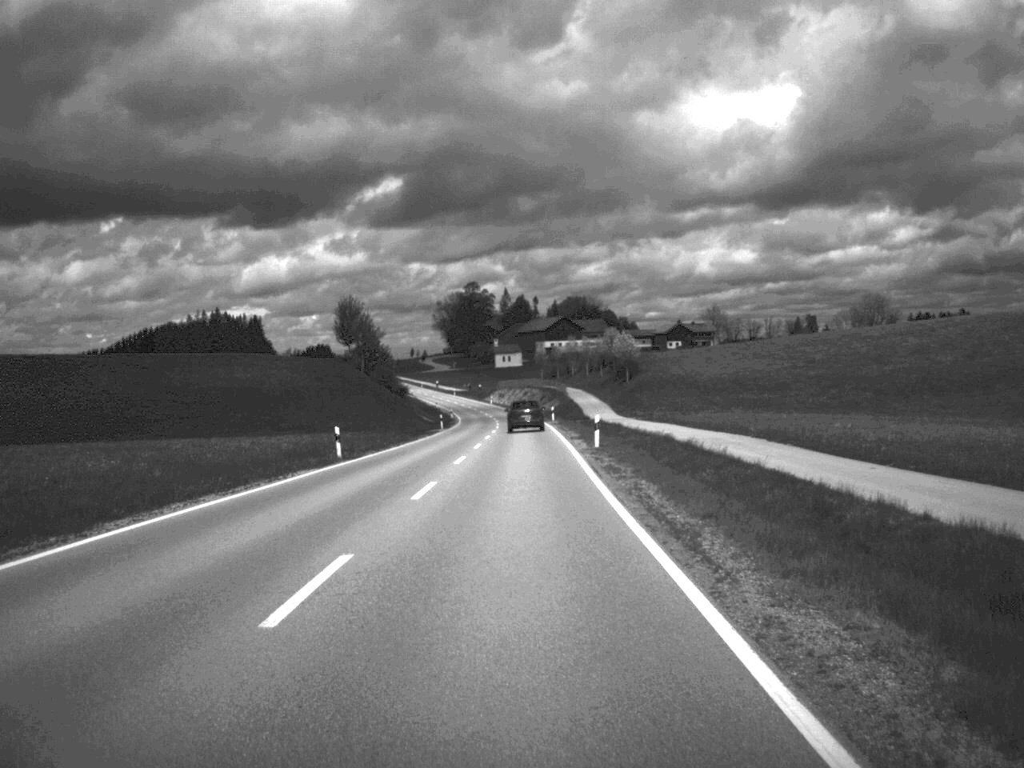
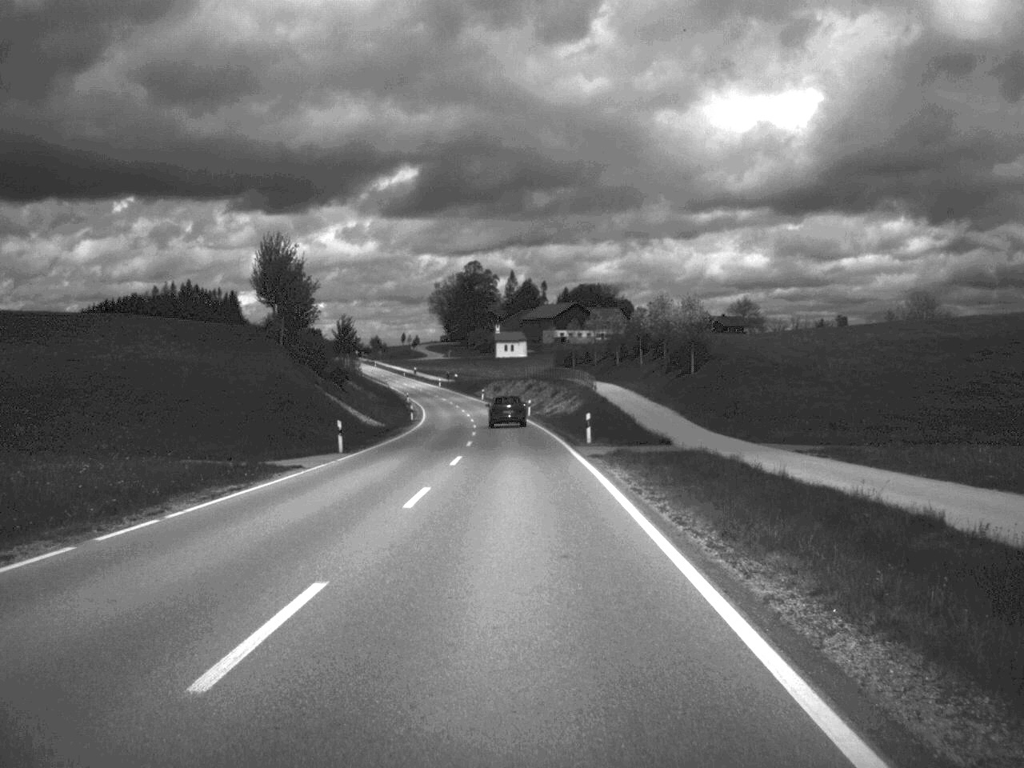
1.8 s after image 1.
(0.0, +48.5) m; 0°
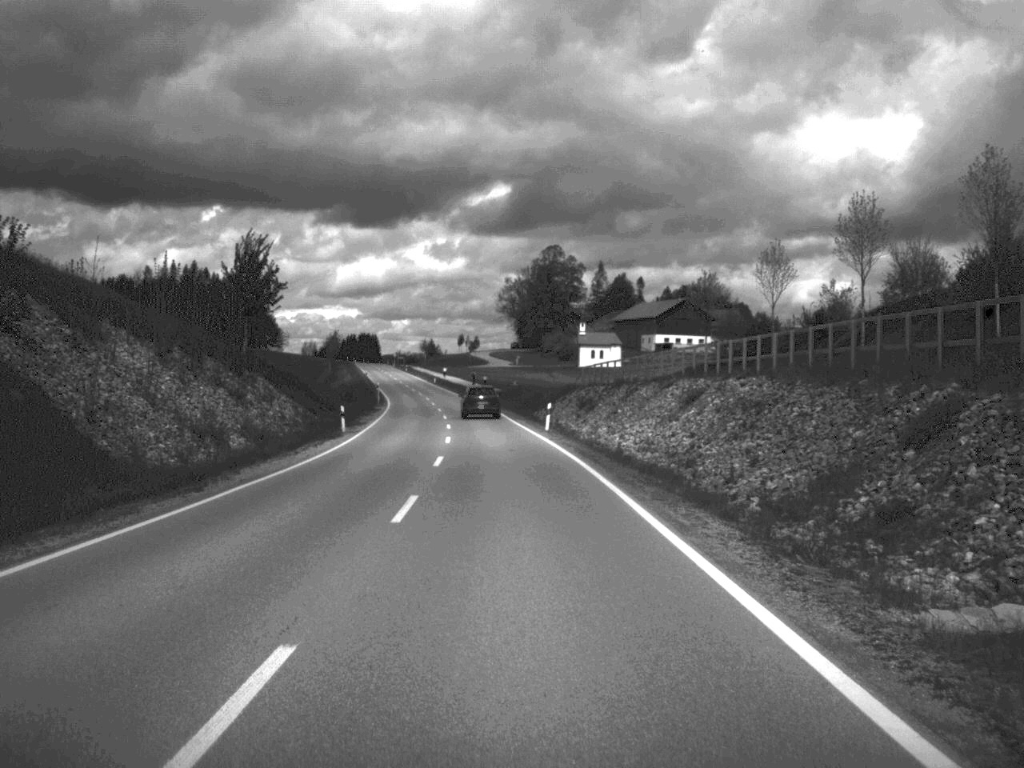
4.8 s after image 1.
(-2.4, +84.5) m; -4°
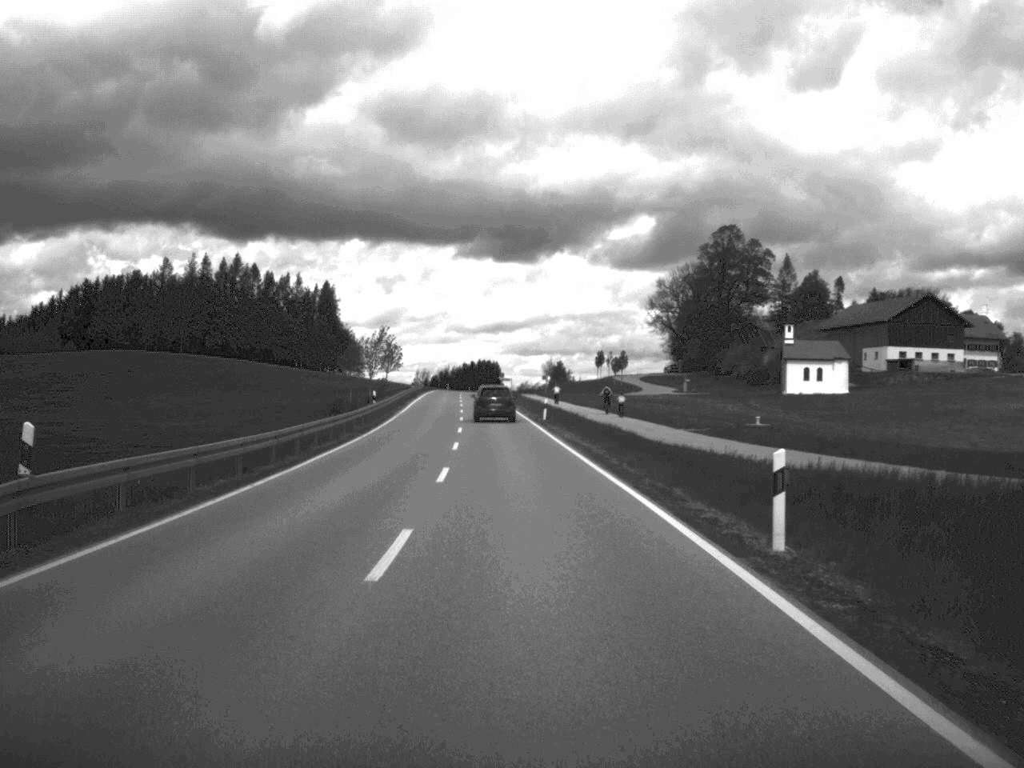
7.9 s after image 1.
(-5.1, +86.7) m; -6°
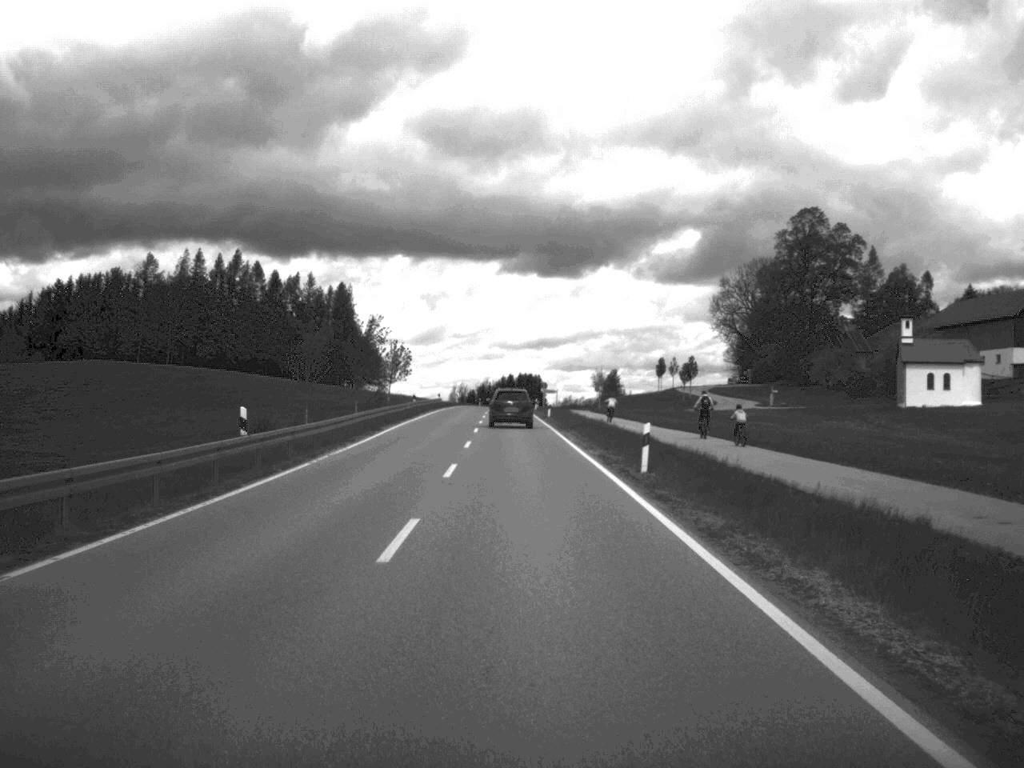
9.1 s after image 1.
(-0.6, +33.8) m; -2°
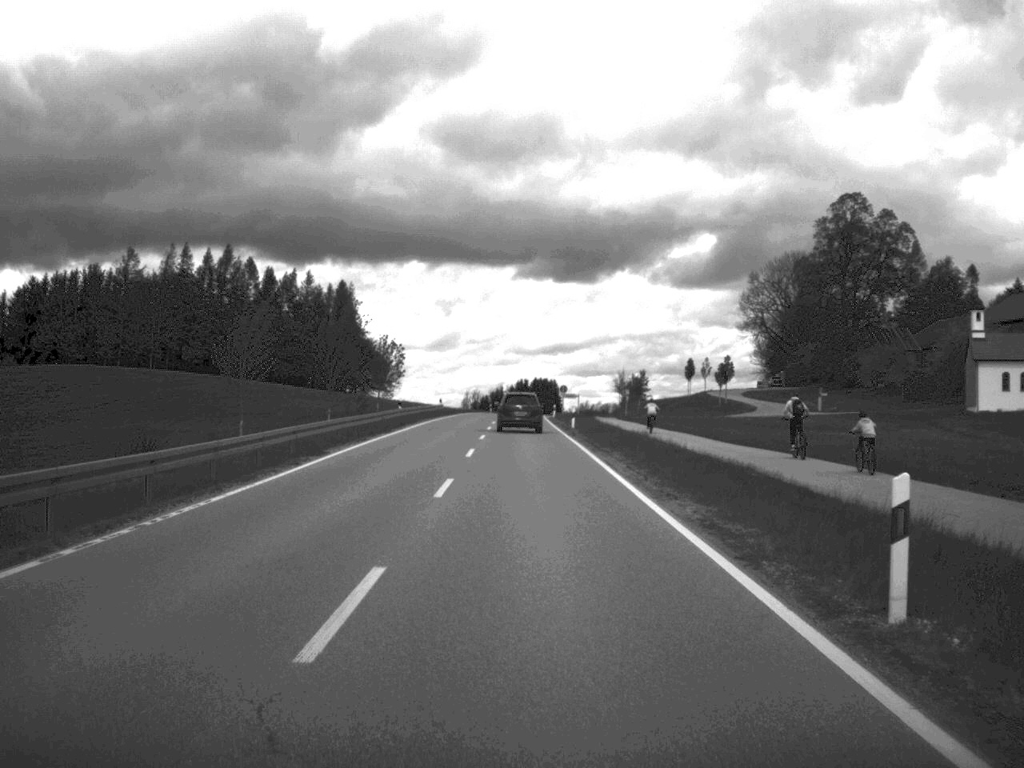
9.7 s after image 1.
(-0.1, +16.4) m; -1°
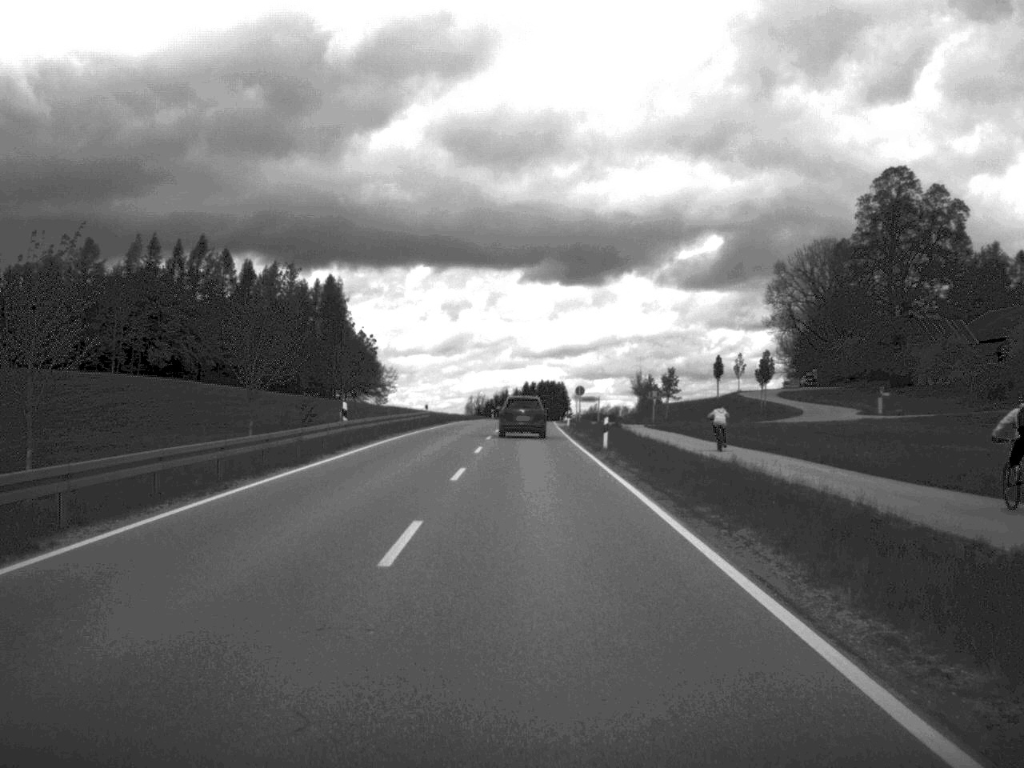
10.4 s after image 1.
(-0.1, +19.3) m; 0°
